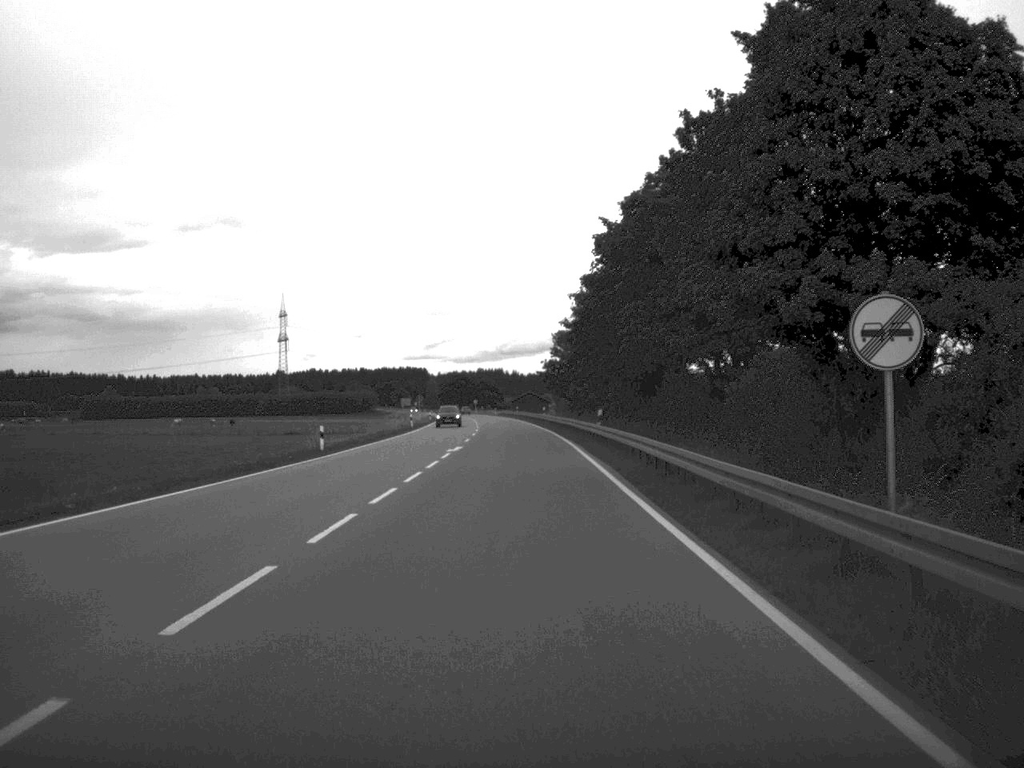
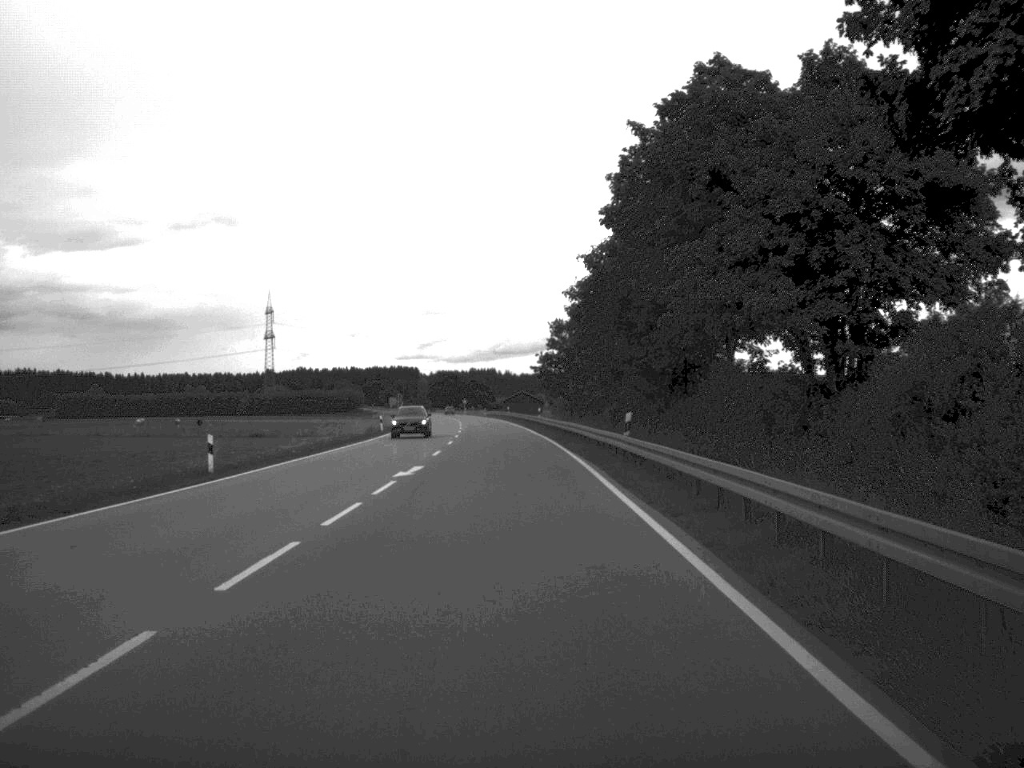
(+0.1, +15.5) m; 0°
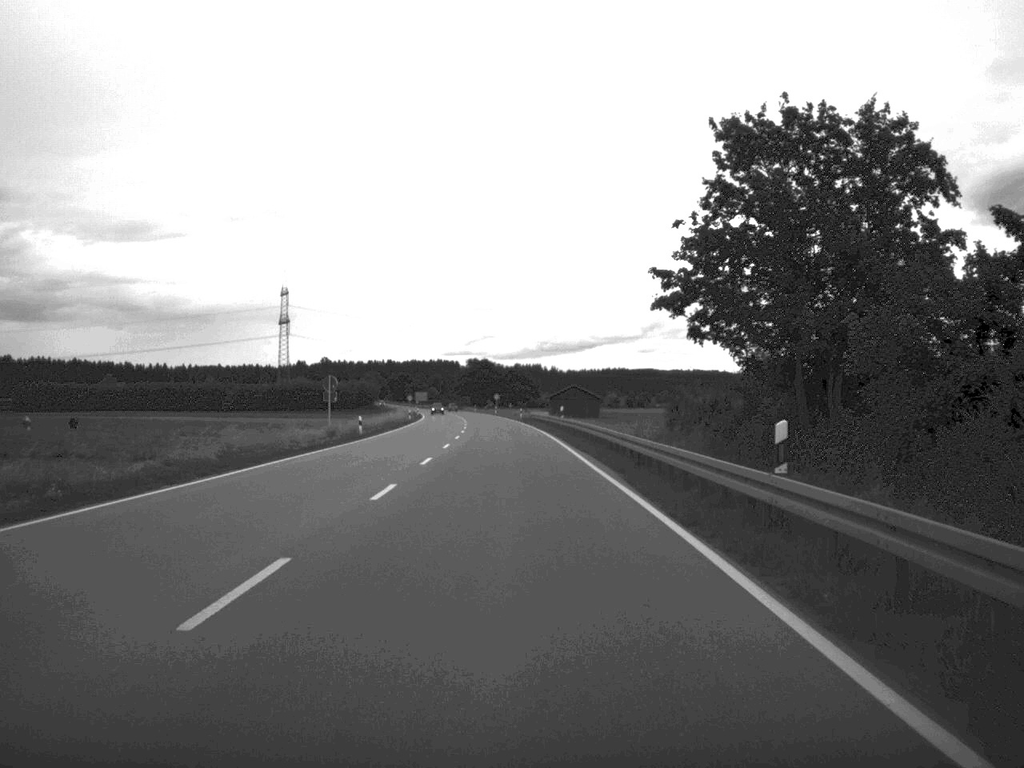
(-1.4, +67.1) m; -2°
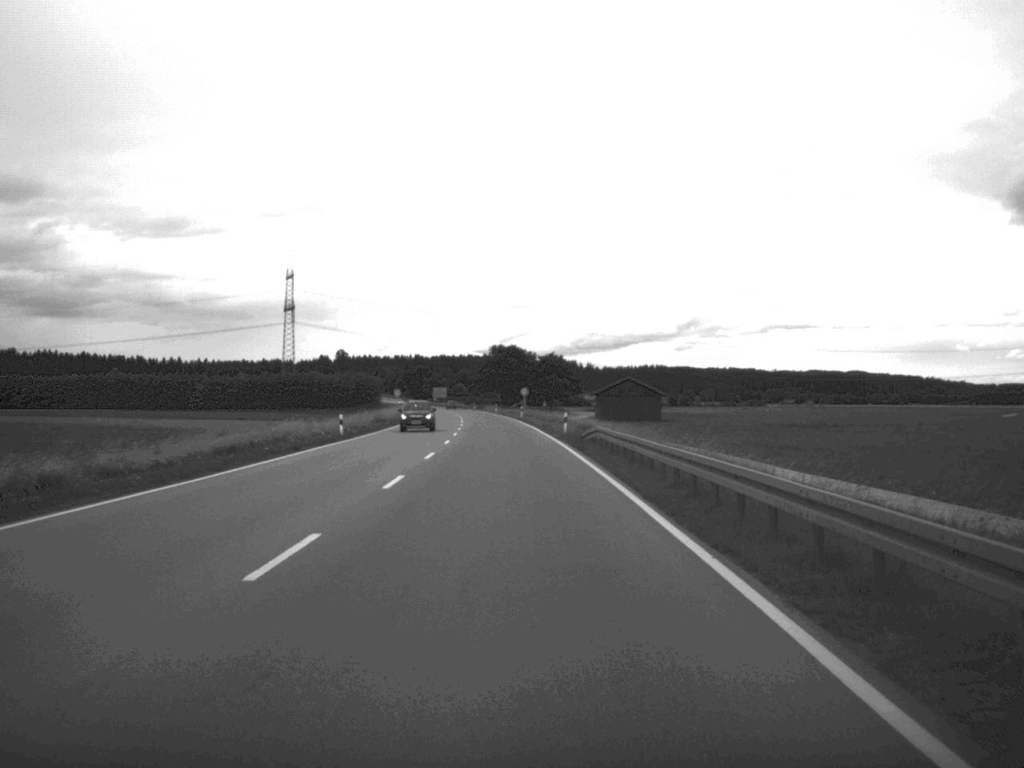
(-0.7, +56.7) m; -2°
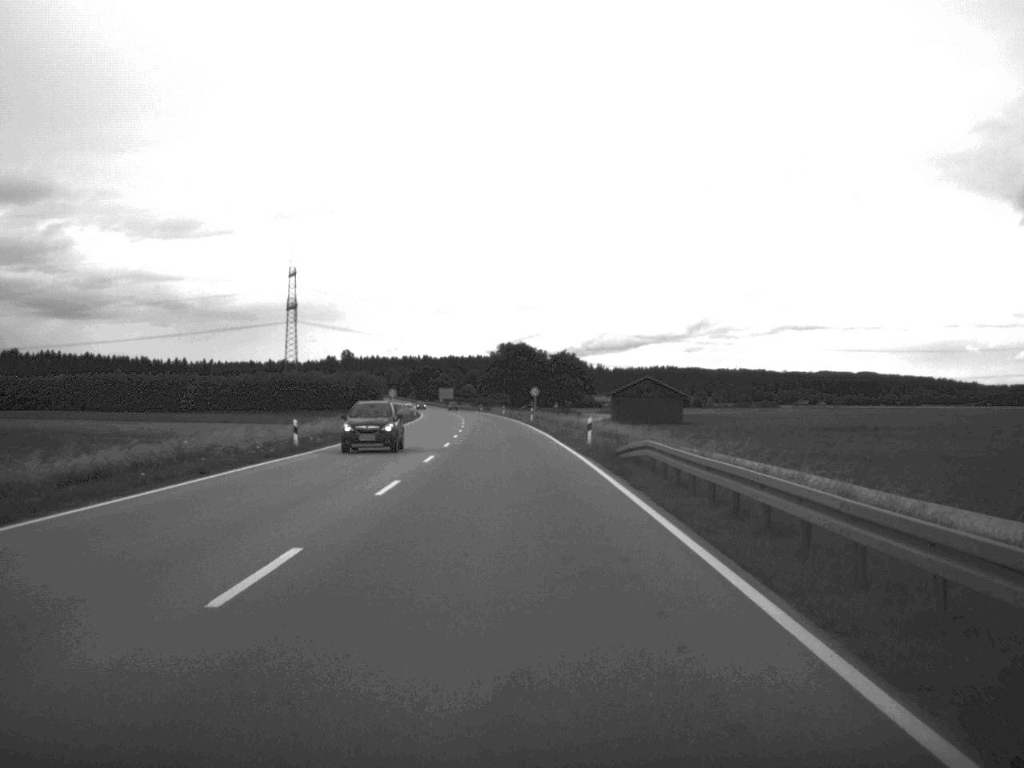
(-0.1, +13.3) m; 0°
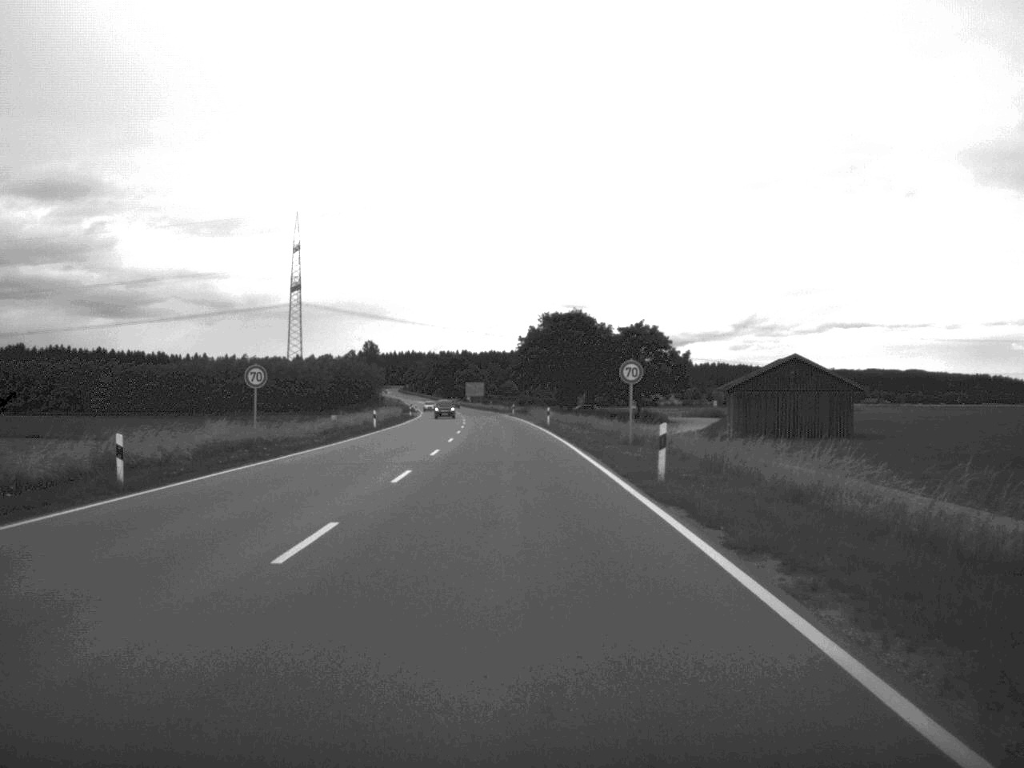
(-1.3, +68.5) m; -2°
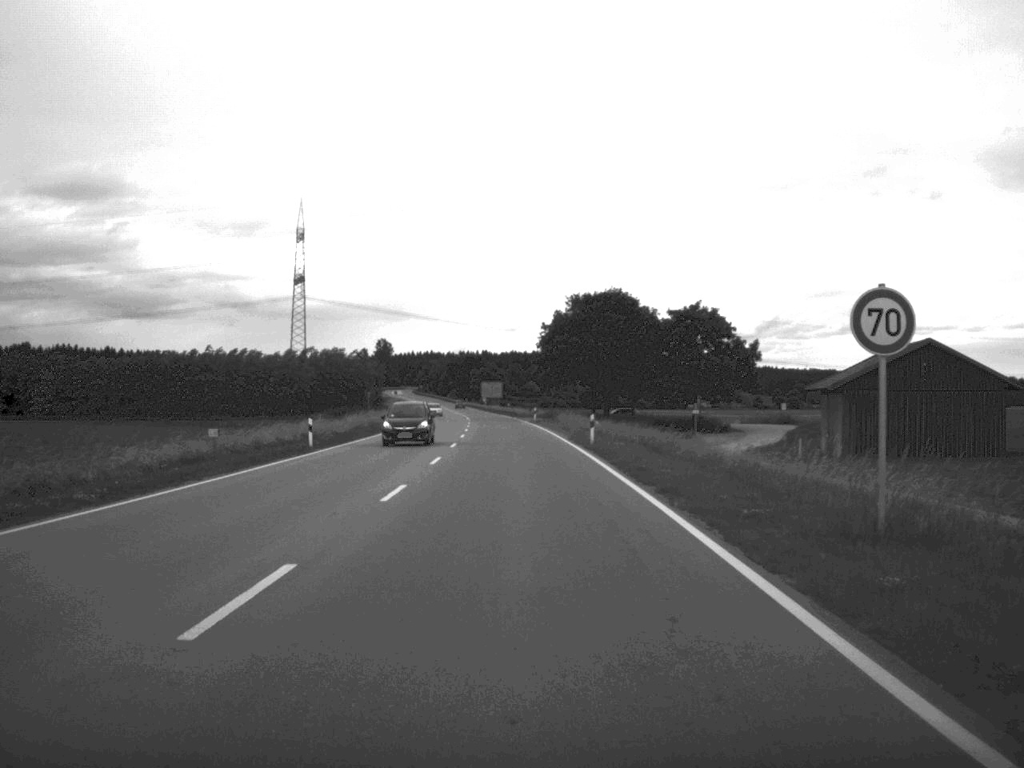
(-0.3, +27.6) m; -1°
